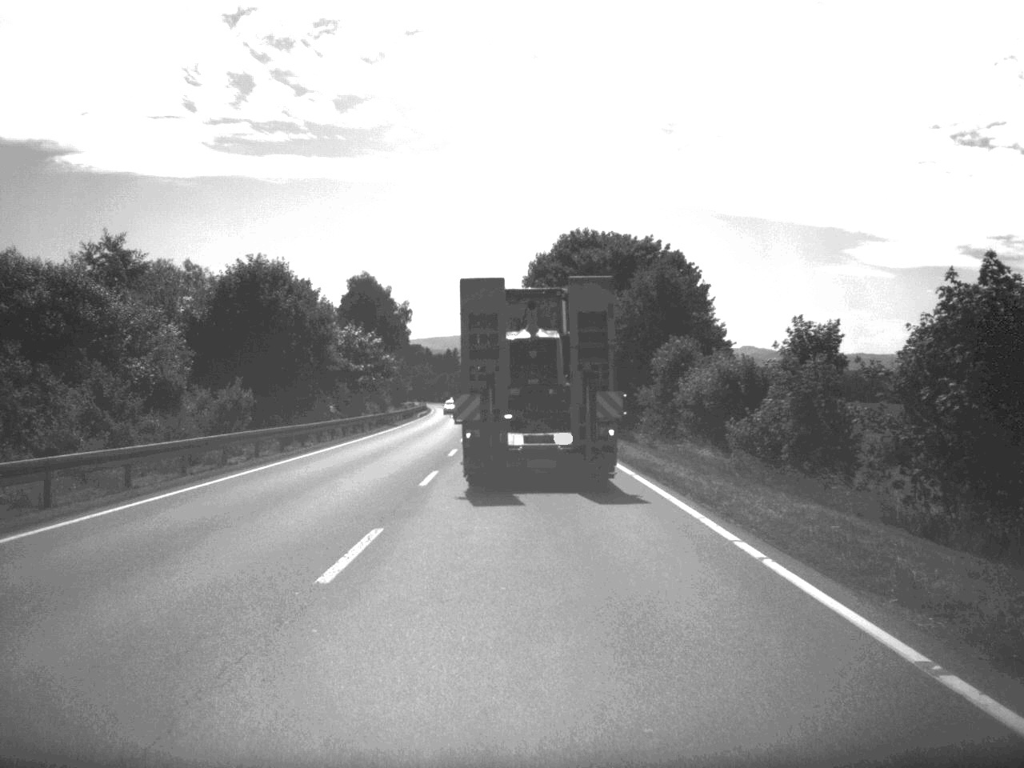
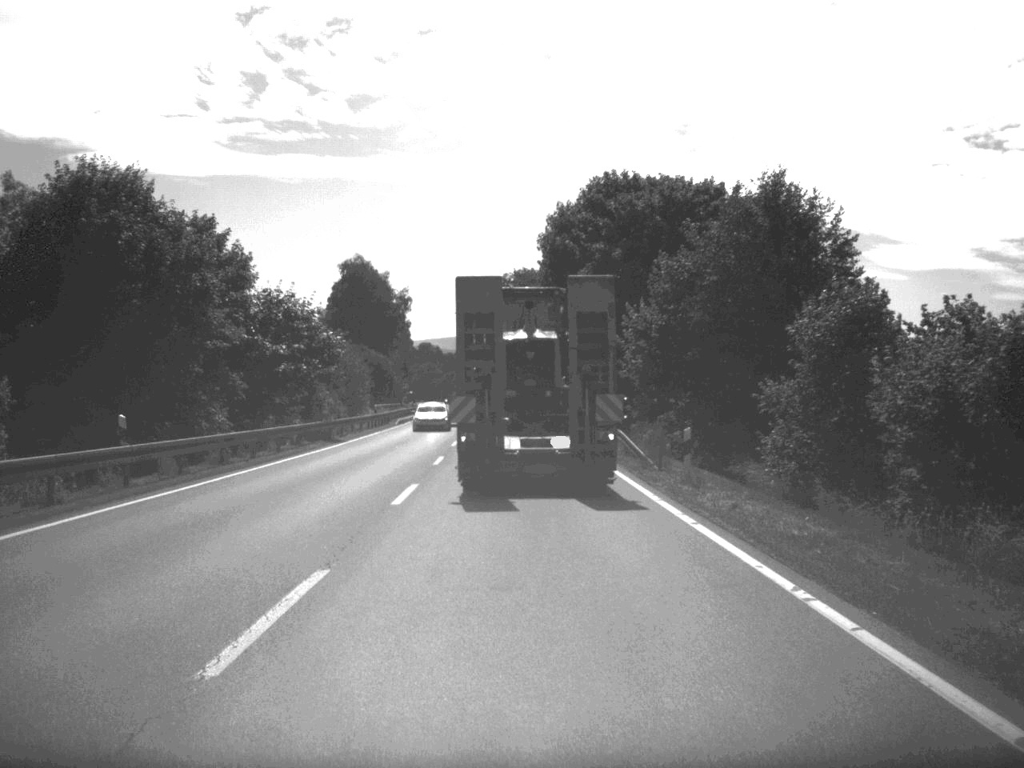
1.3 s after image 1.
(-0.2, +27.2) m; -1°
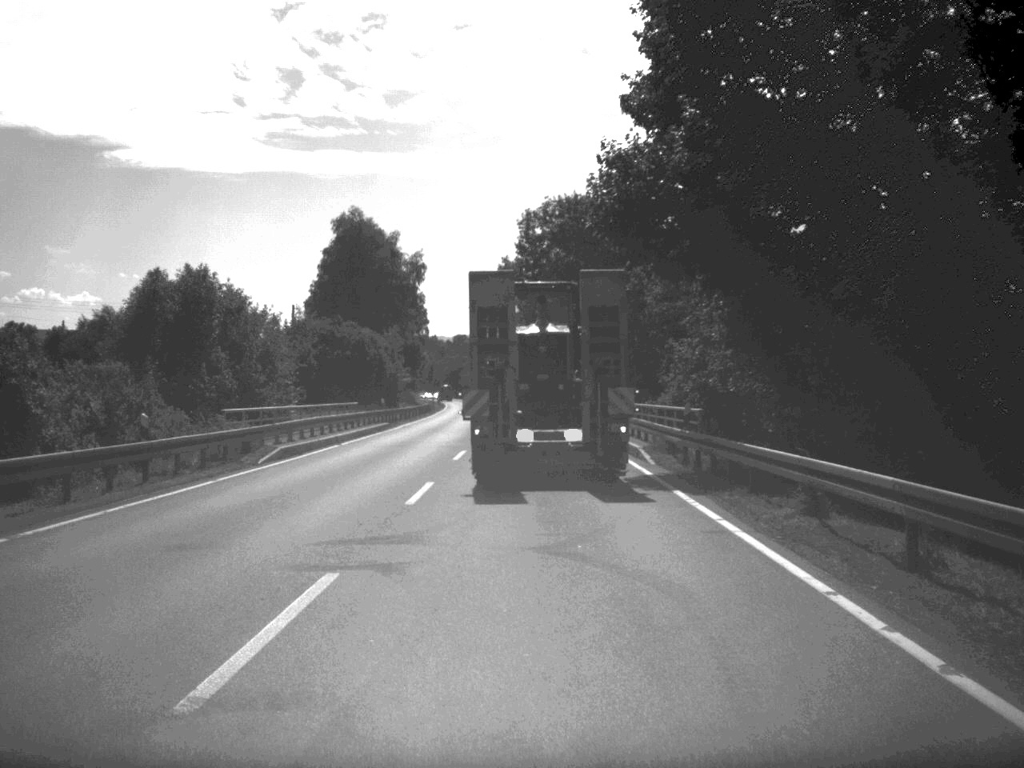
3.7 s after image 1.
(-0.9, +47.7) m; -2°
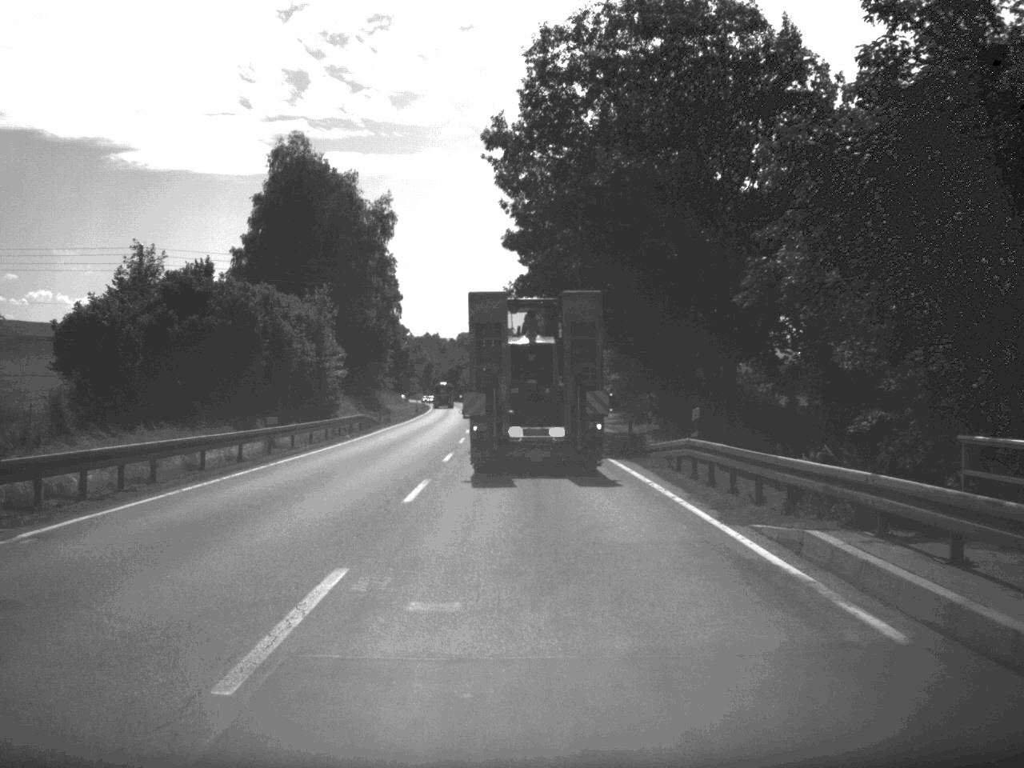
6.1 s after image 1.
(-0.2, +46.6) m; -1°
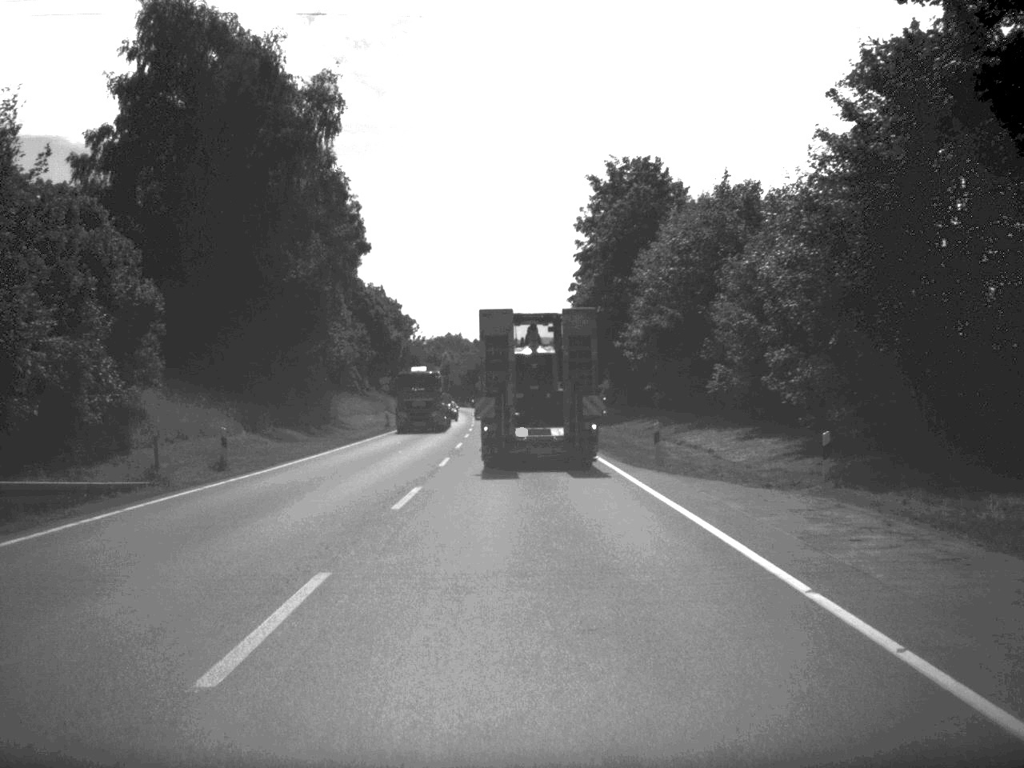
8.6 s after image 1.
(-0.6, +46.9) m; -2°
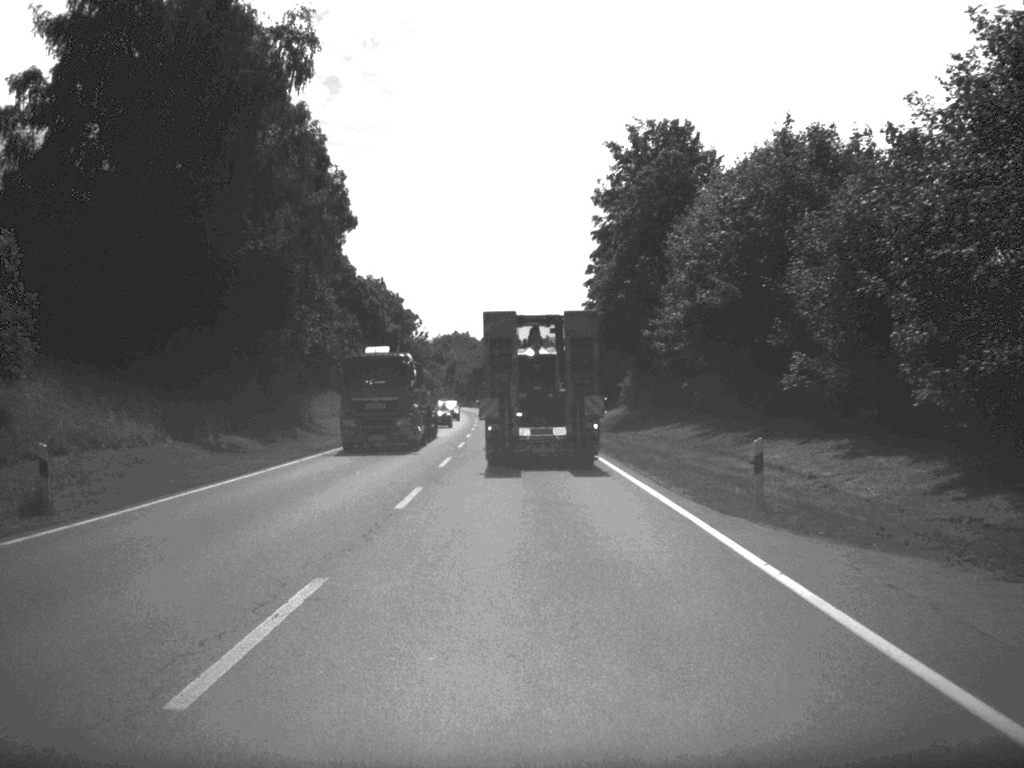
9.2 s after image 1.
(0.0, +11.8) m; 0°
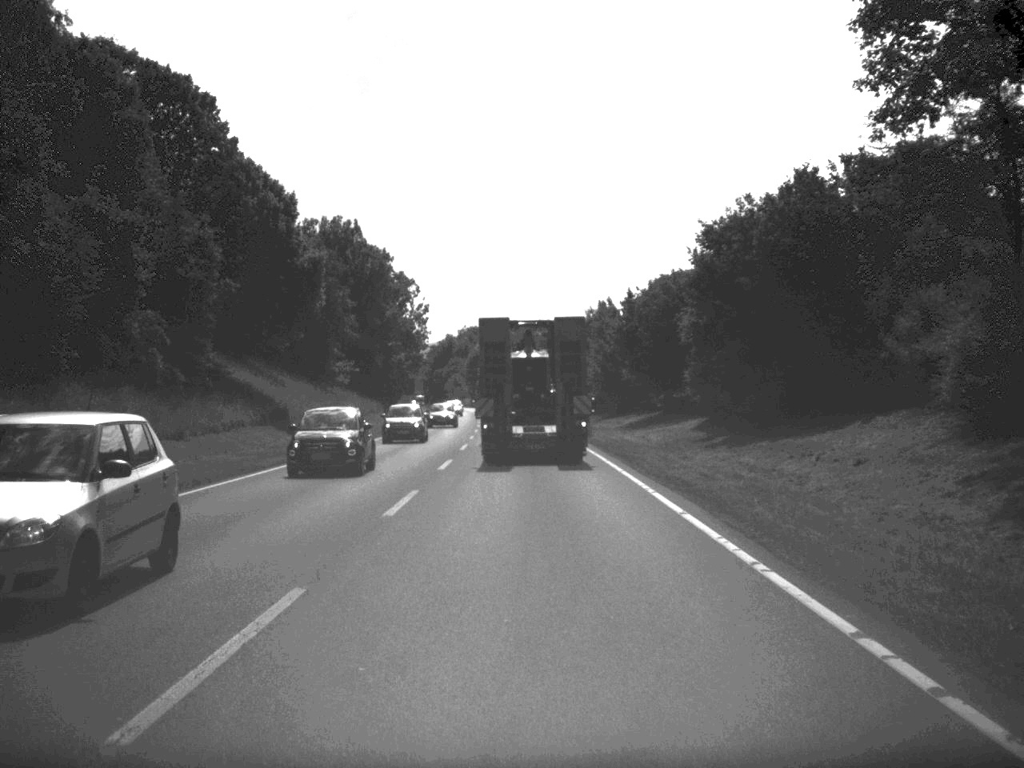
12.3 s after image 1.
(-0.8, +60.2) m; -2°
